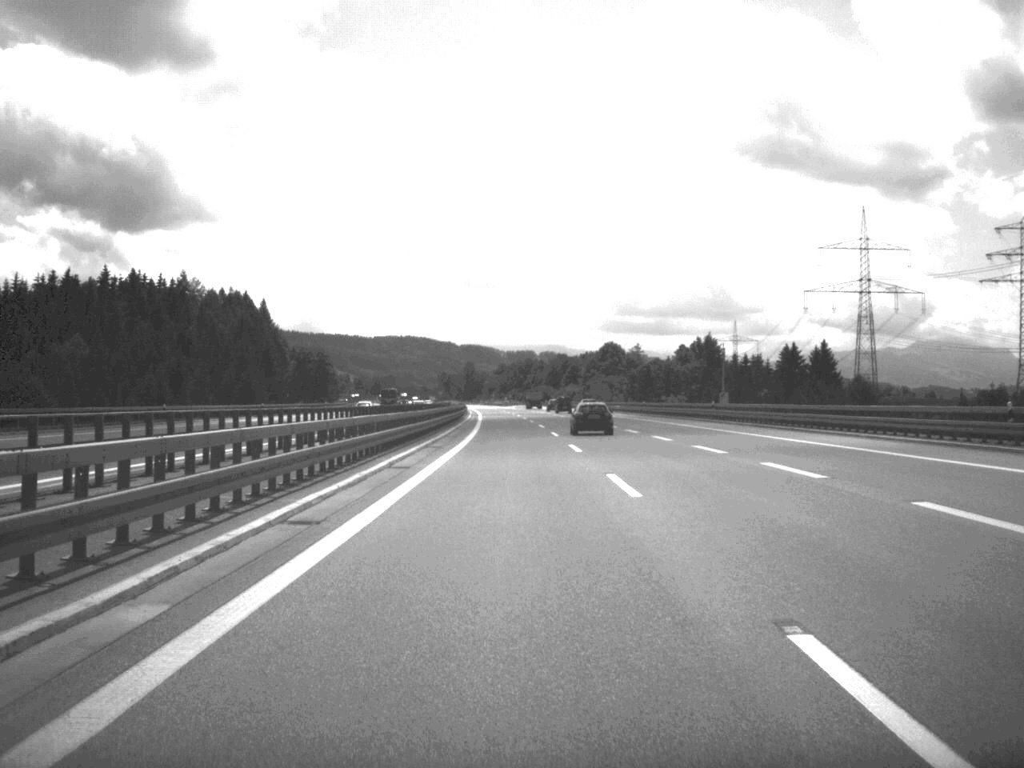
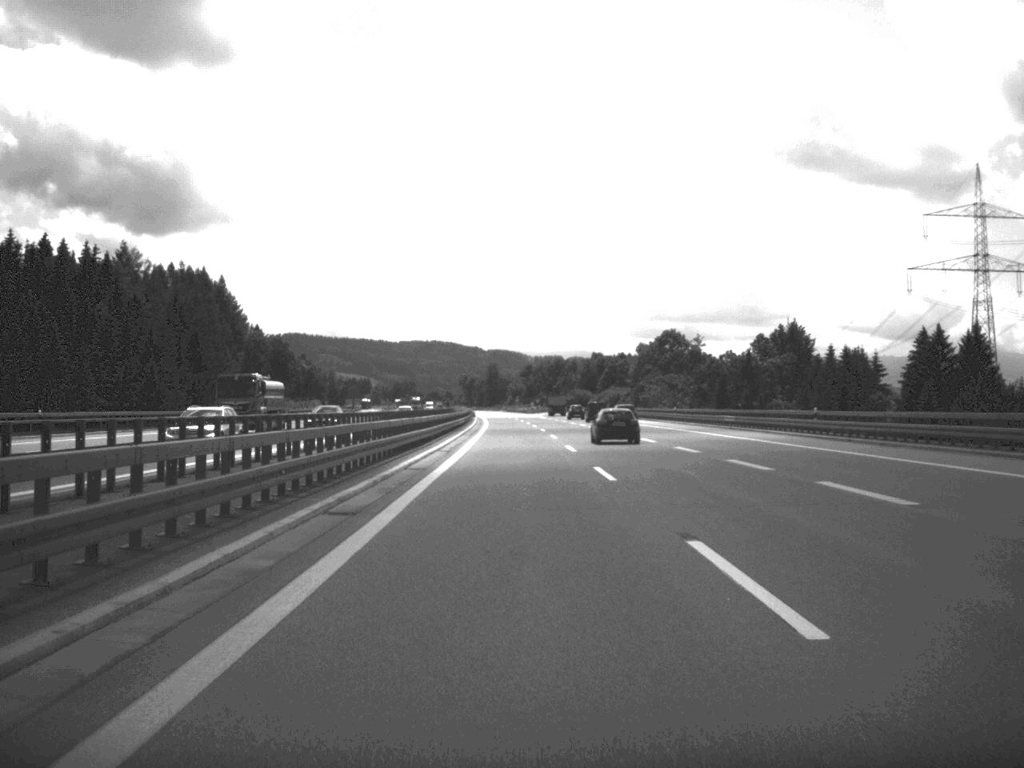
(-0.8, +64.6) m; -1°
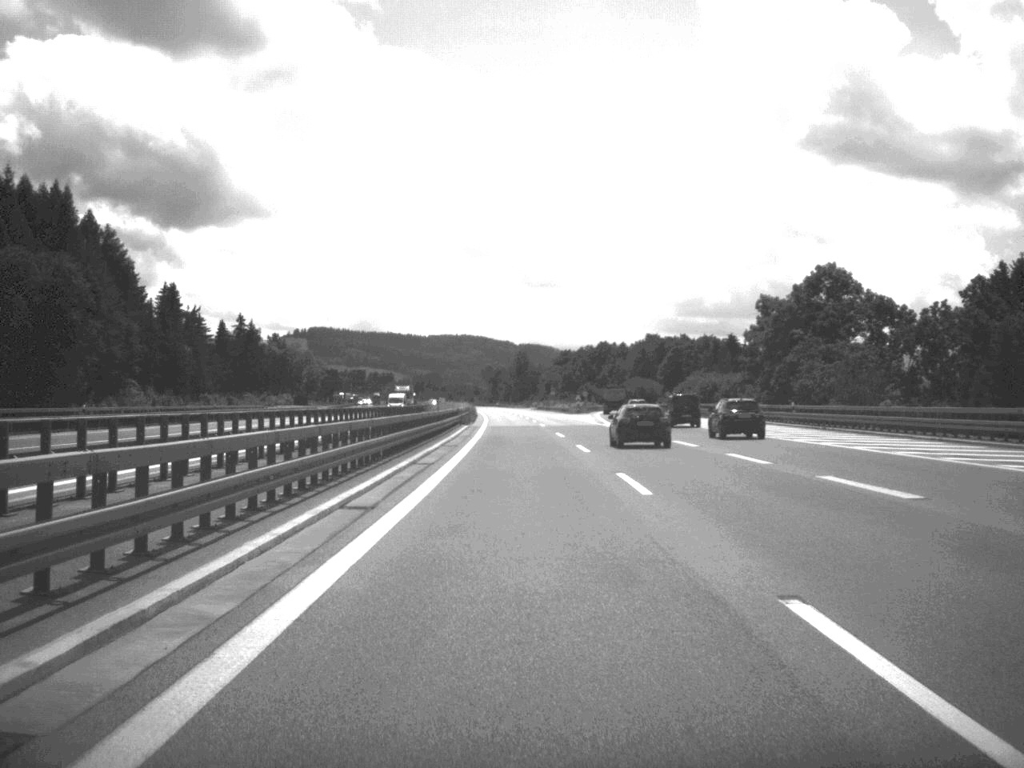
(-1.4, +92.9) m; -2°
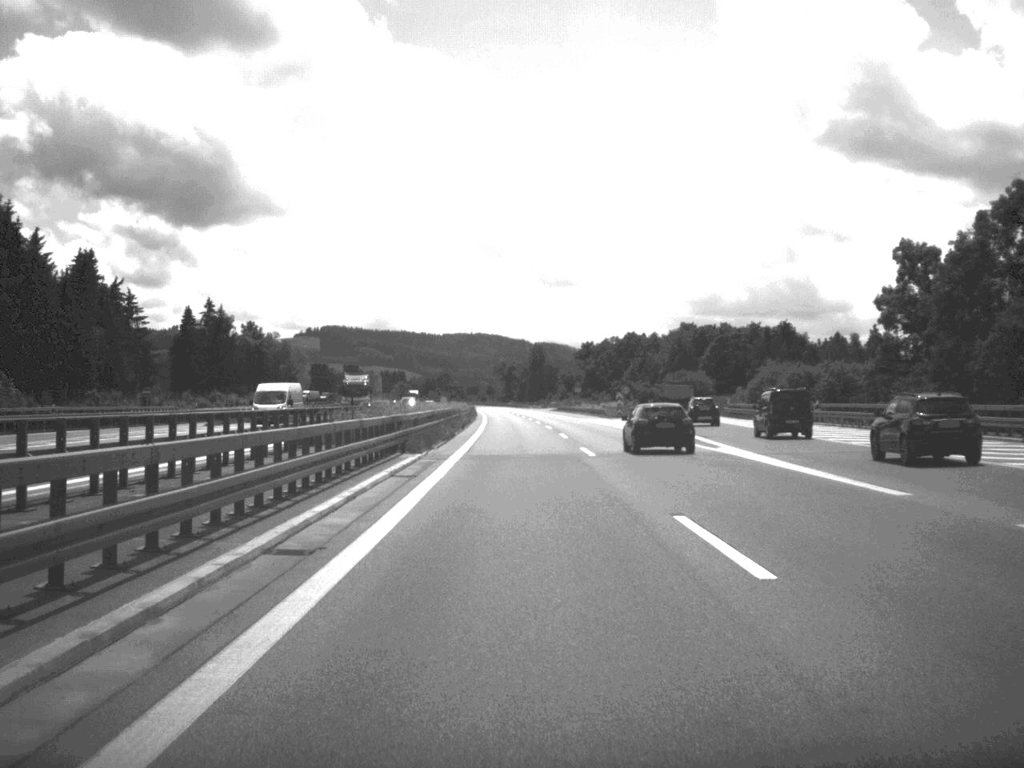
(-0.3, +45.7) m; -1°
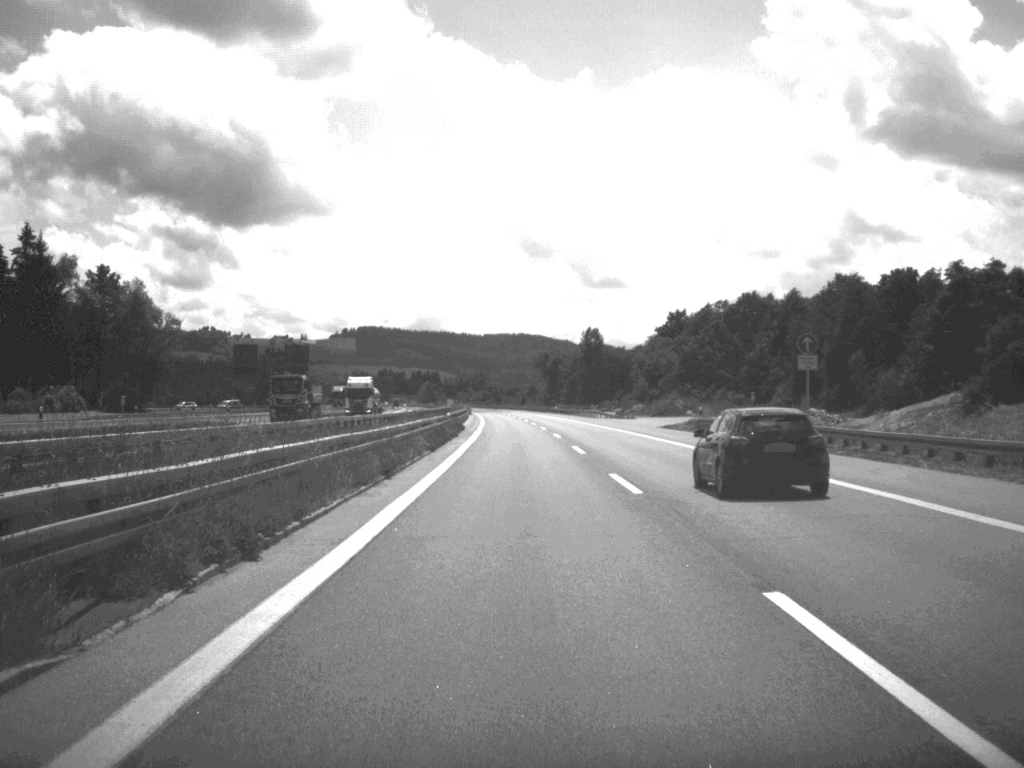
(-2.2, +119.7) m; -2°
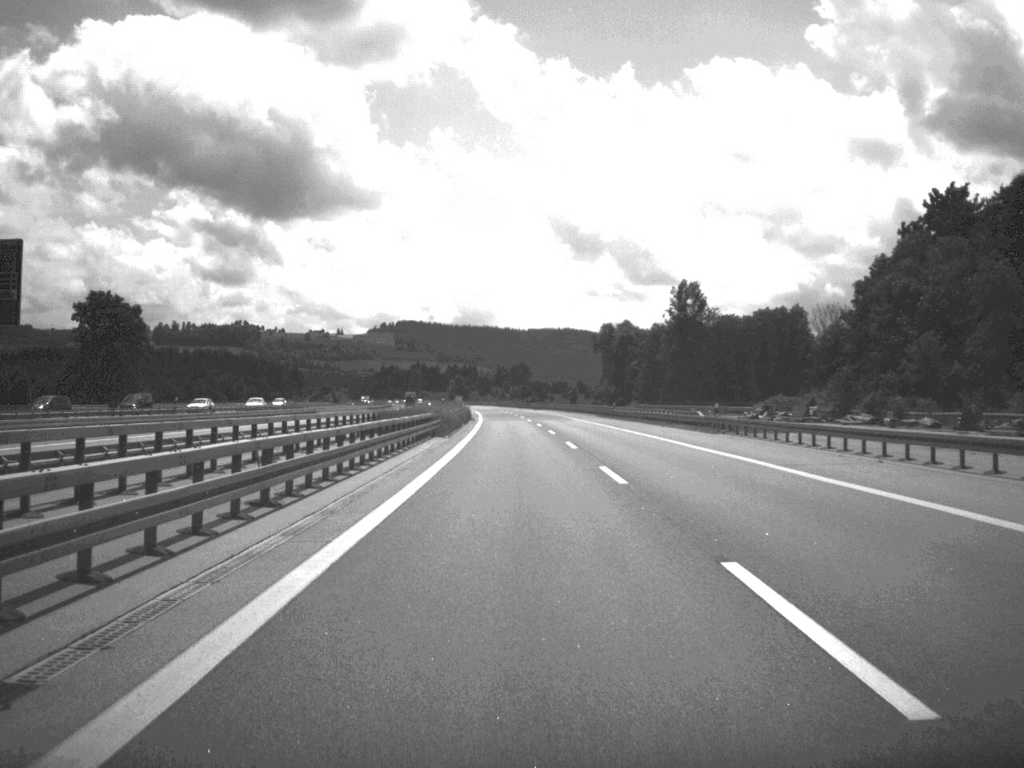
(-2.4, +121.8) m; -2°
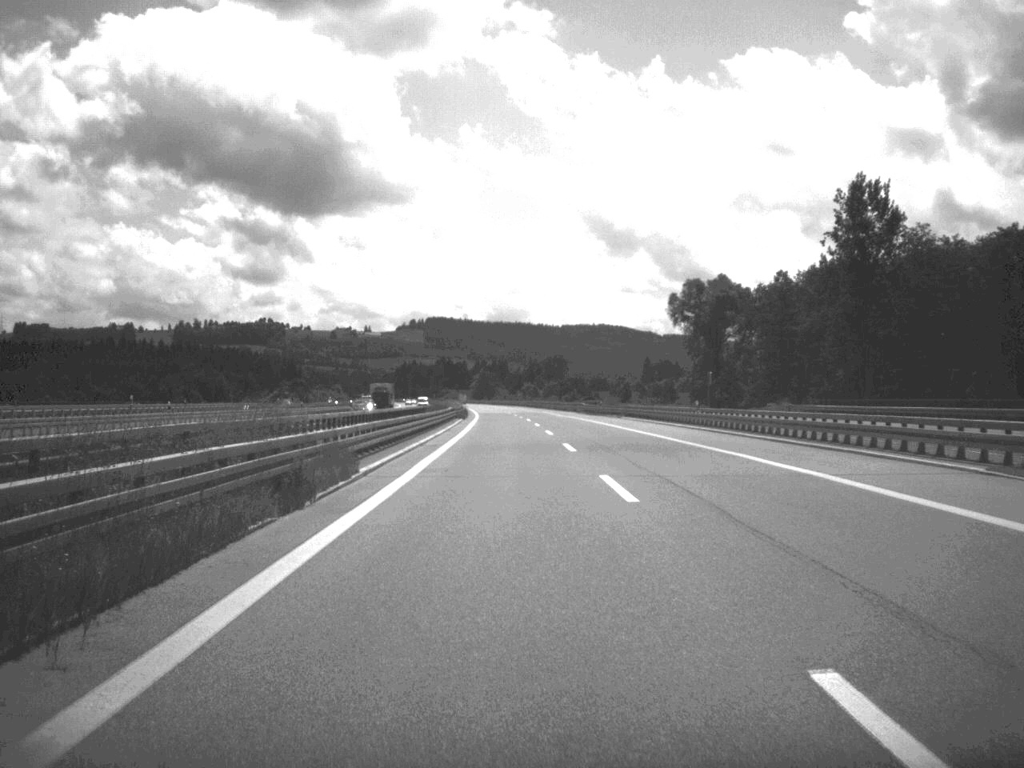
(-1.4, +96.3) m; -2°
